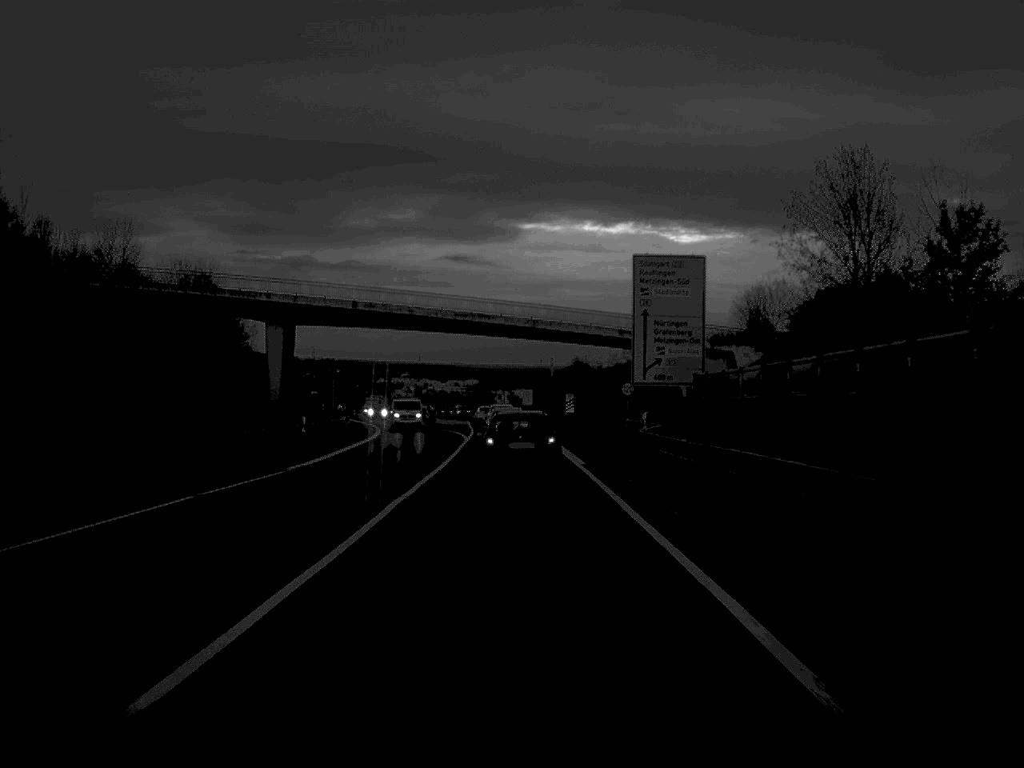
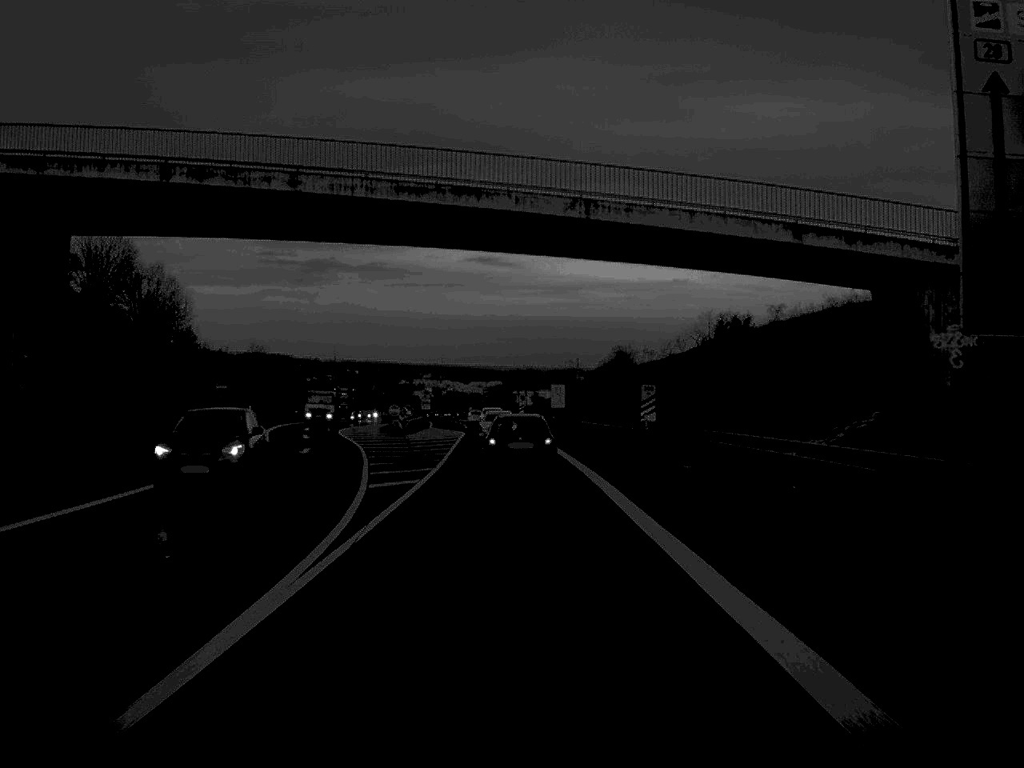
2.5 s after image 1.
(-0.4, +49.2) m; -1°
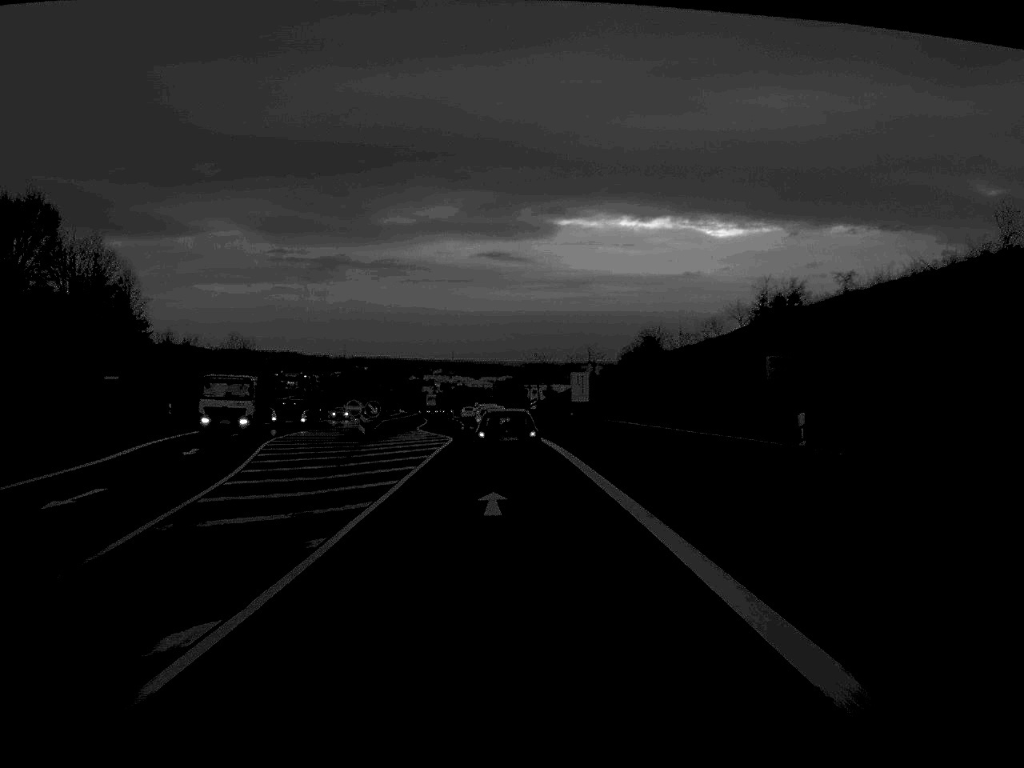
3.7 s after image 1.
(-0.1, +24.6) m; 0°
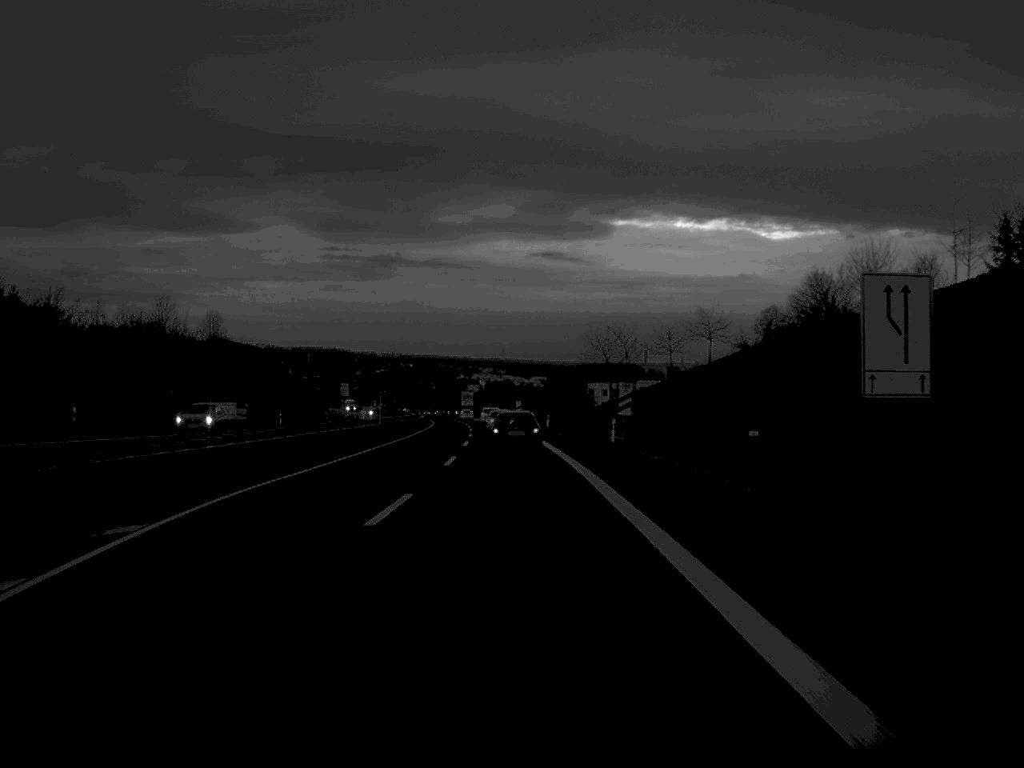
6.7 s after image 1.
(-1.4, +67.4) m; -2°
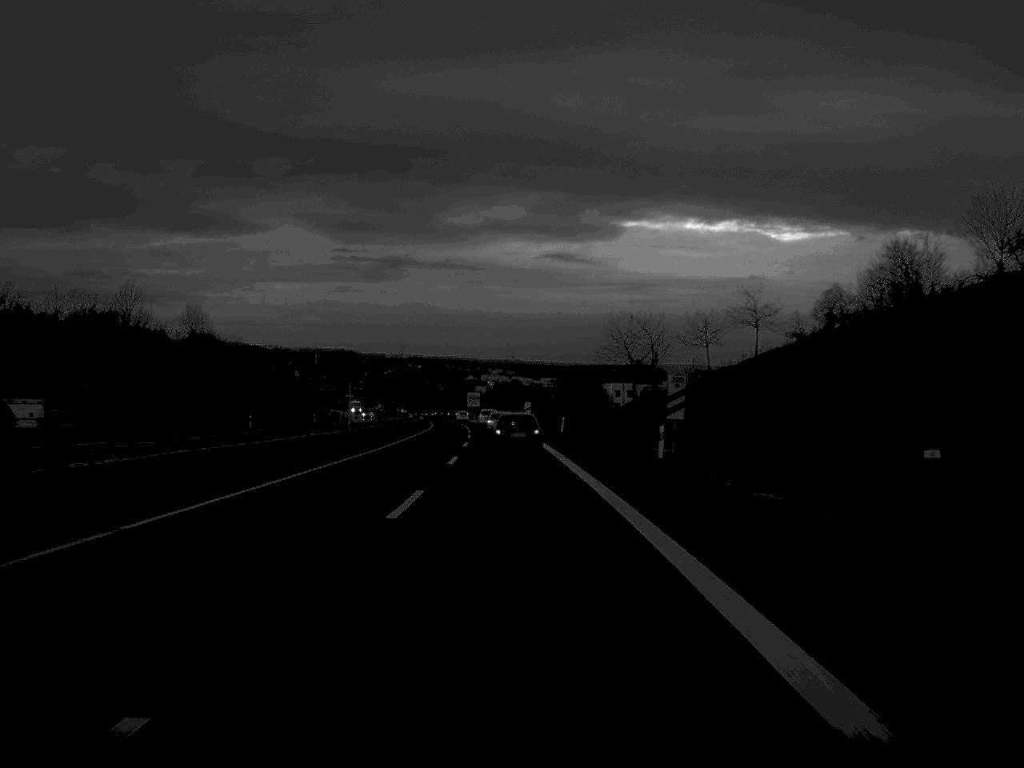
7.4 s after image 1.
(-0.1, +16.5) m; 0°
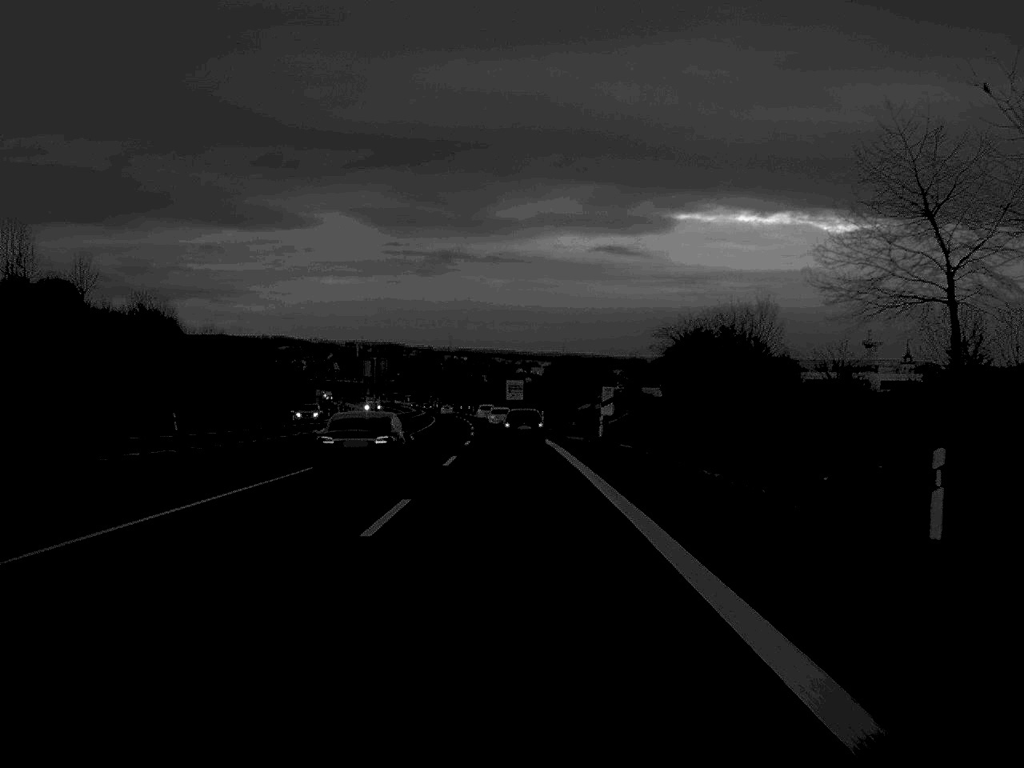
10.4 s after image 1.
(-1.4, +75.4) m; -2°
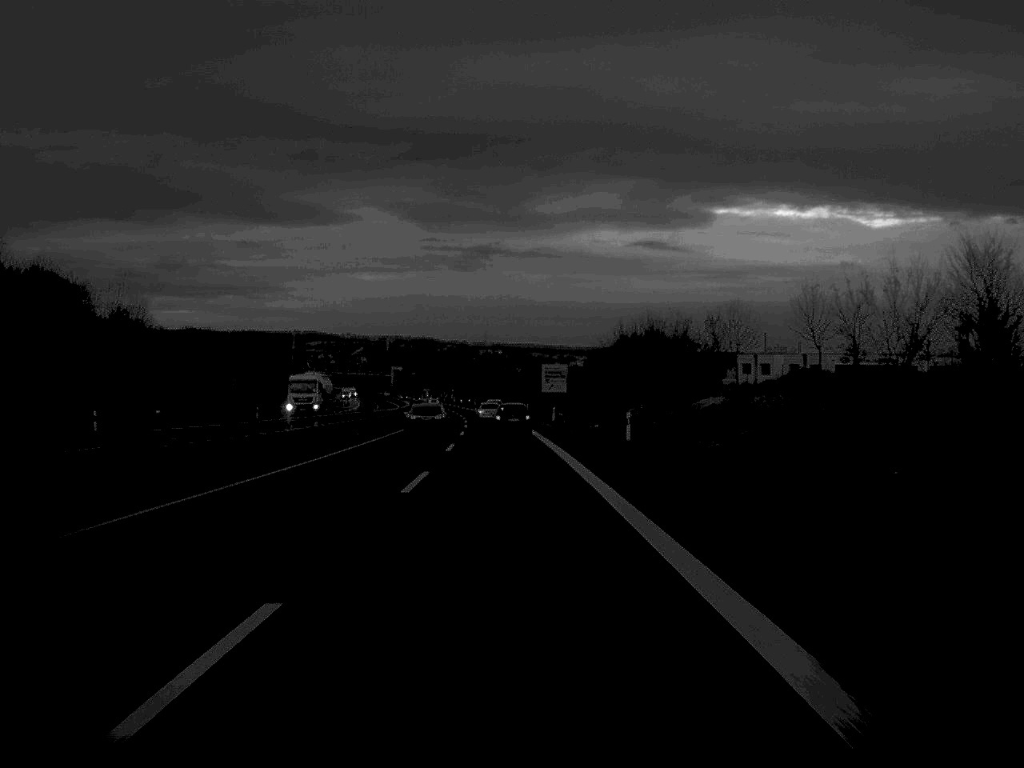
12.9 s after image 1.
(-0.9, +65.7) m; -2°
